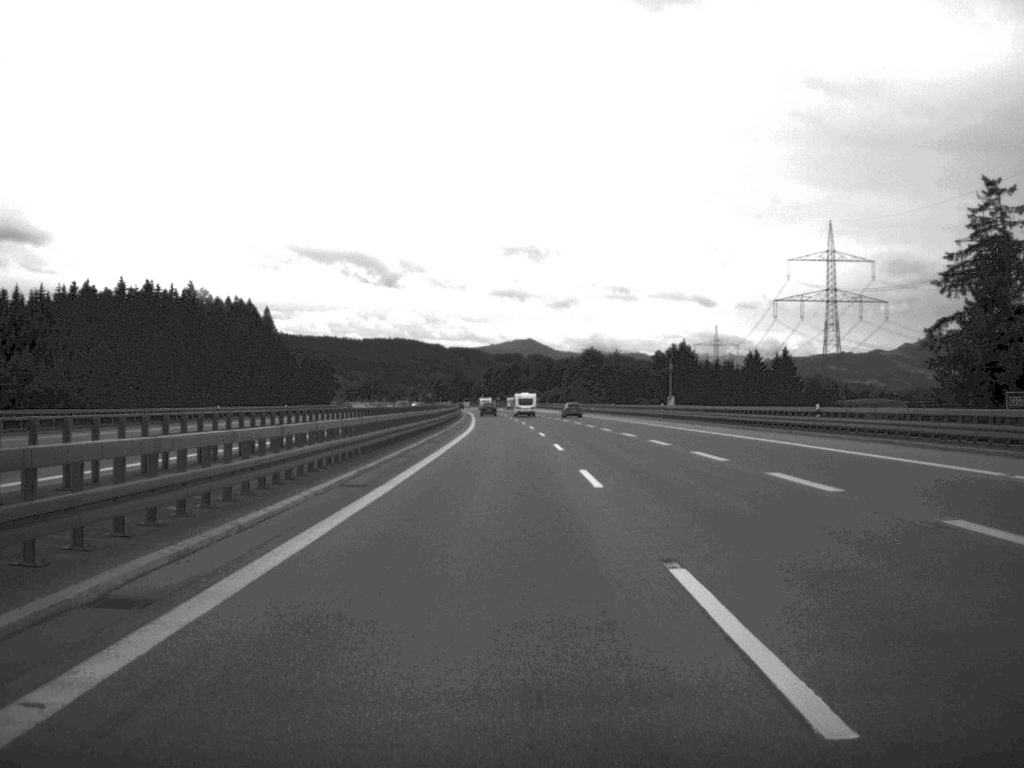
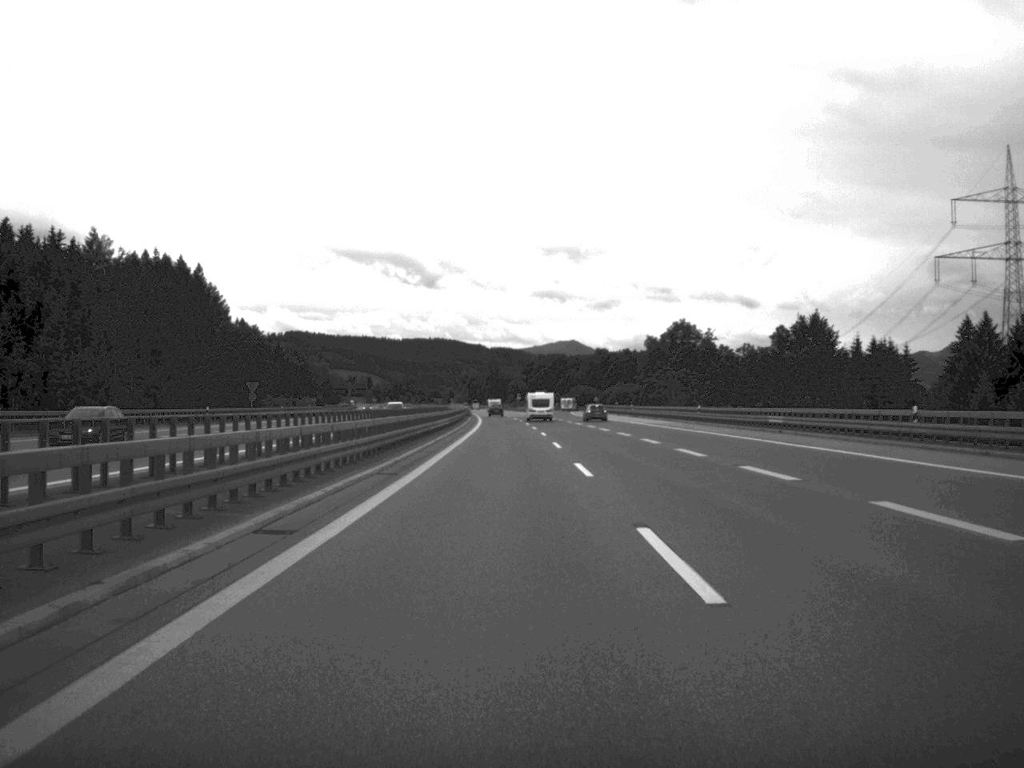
(-1.9, +101.6) m; -2°
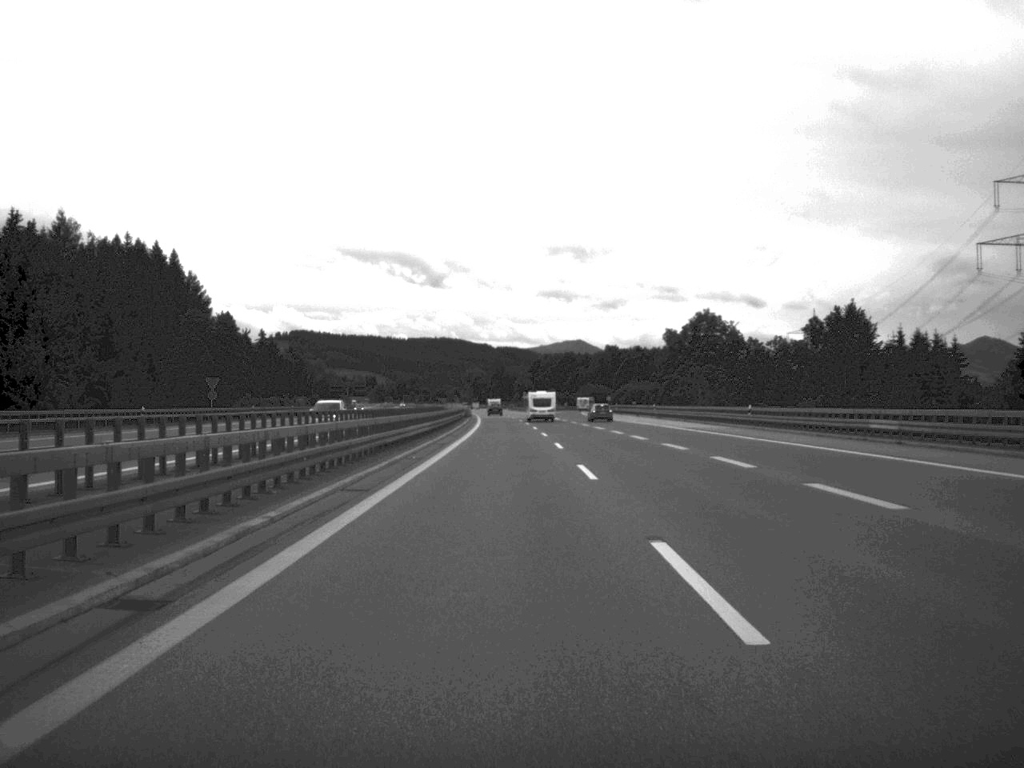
(-0.1, +19.2) m; 0°
